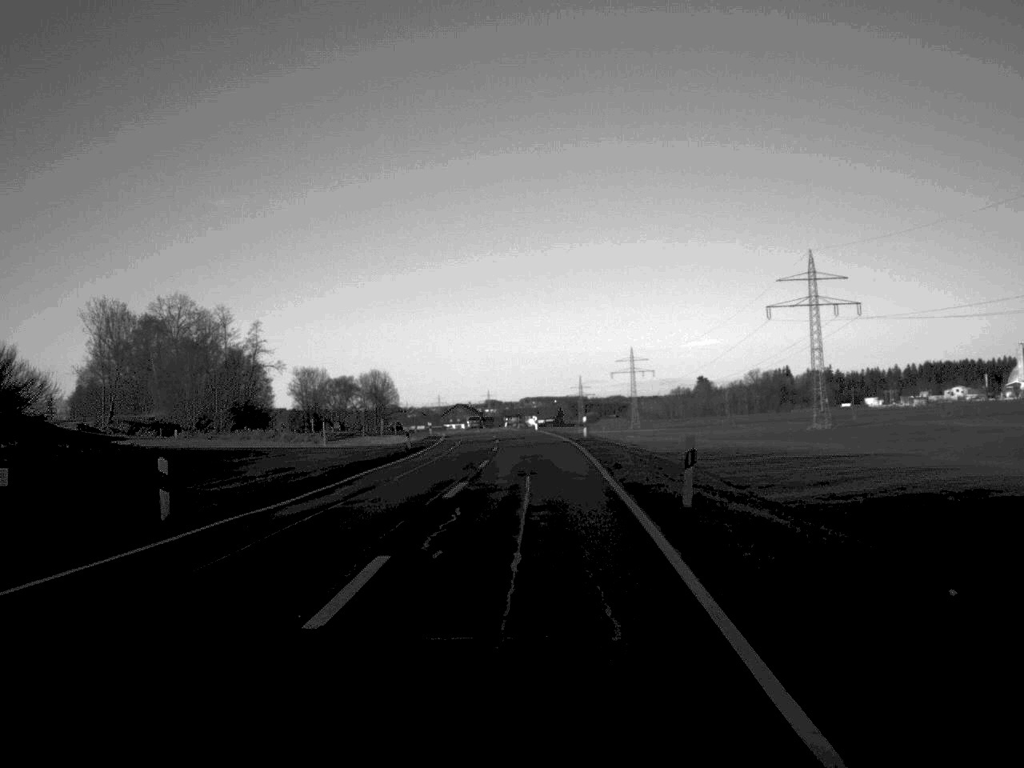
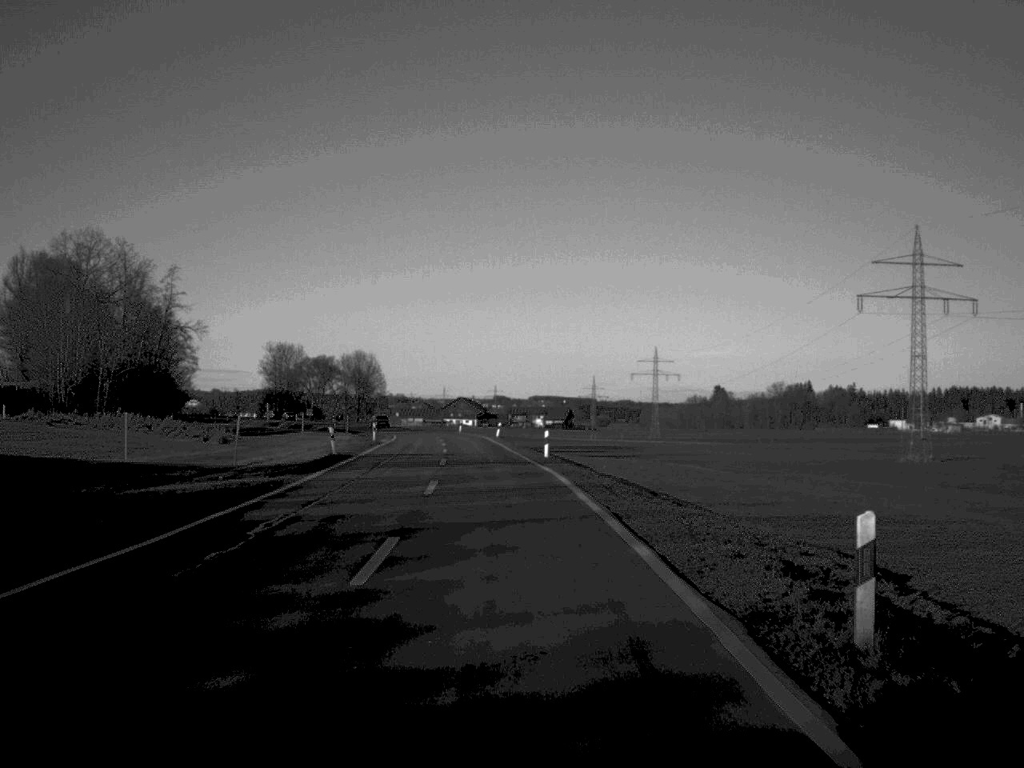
(+0.2, +44.0) m; -1°
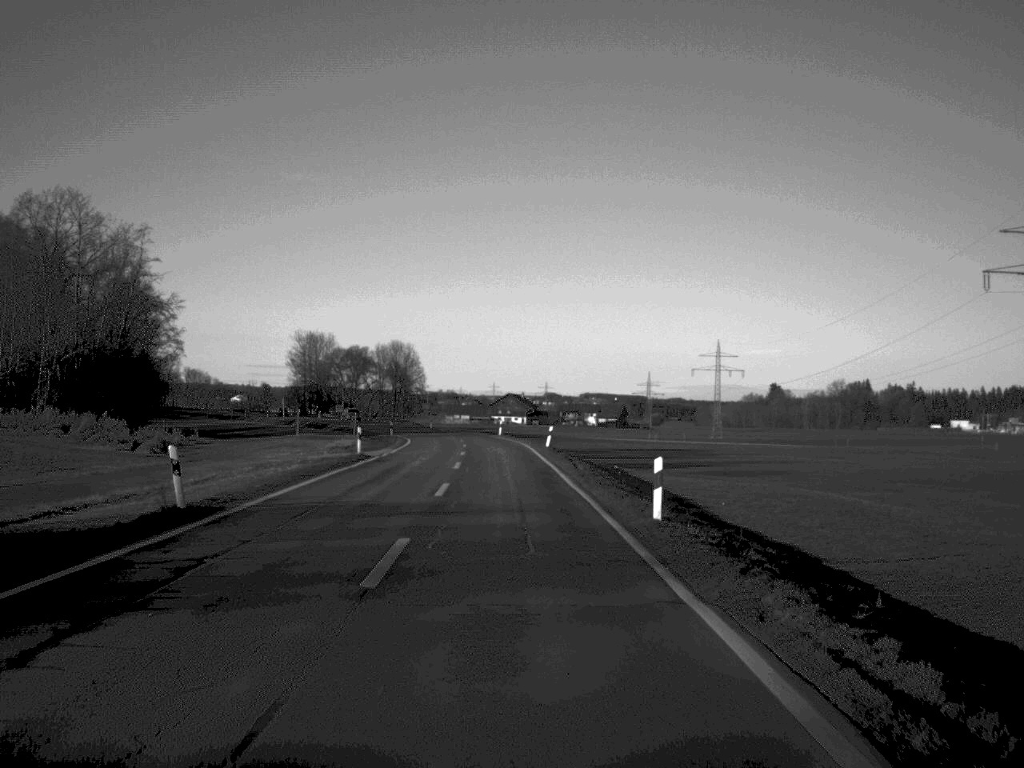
(-0.5, +24.4) m; -2°
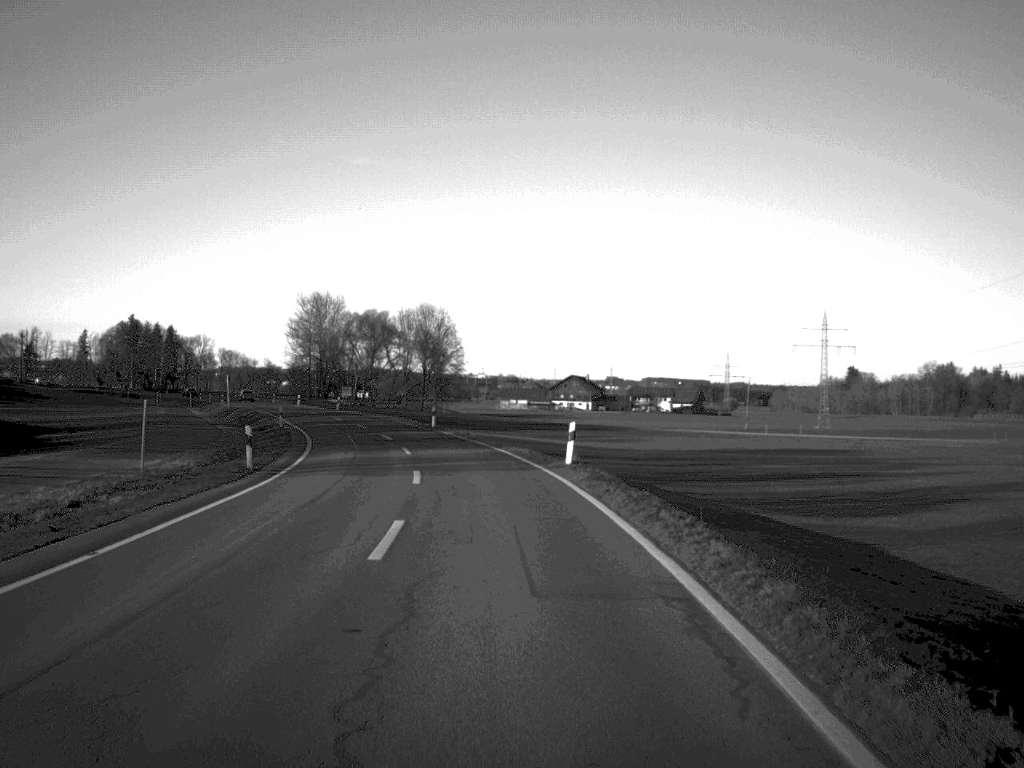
(-1.3, +57.2) m; -3°
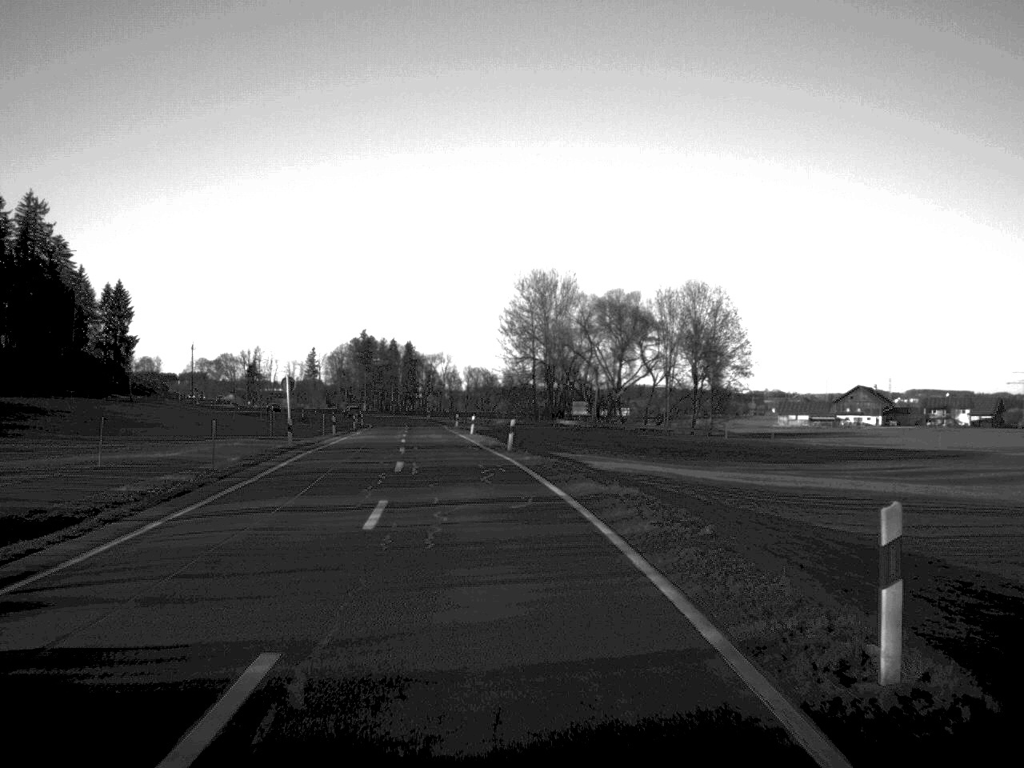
(-5.0, +55.2) m; -12°
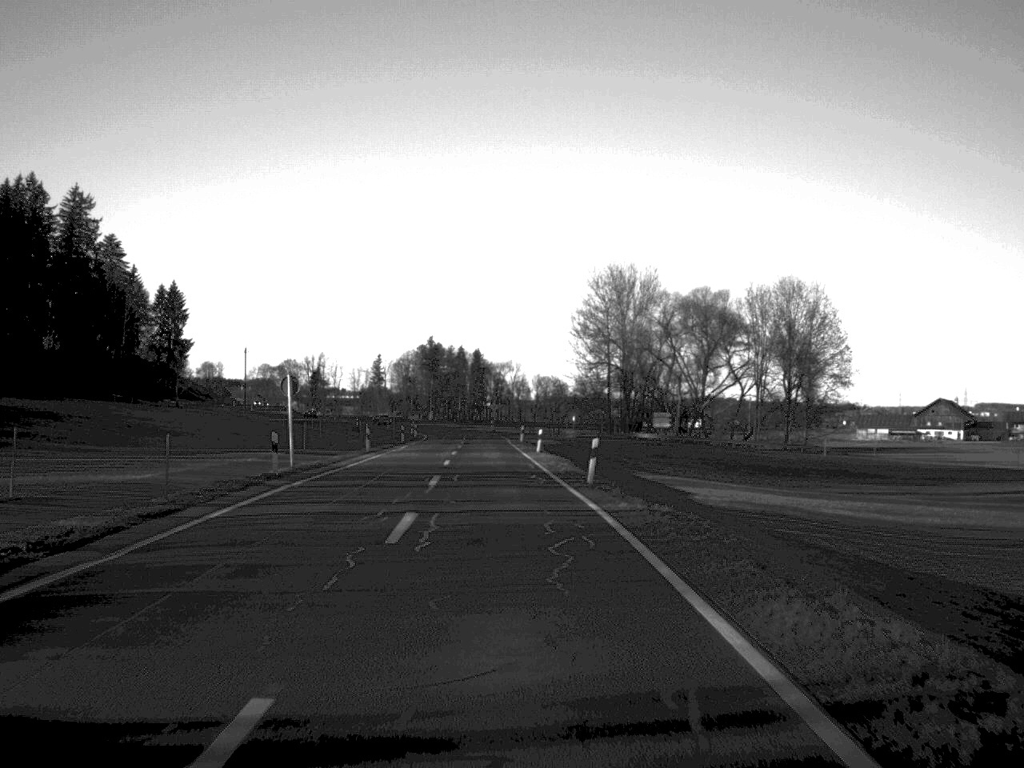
(-0.4, +12.9) m; -3°
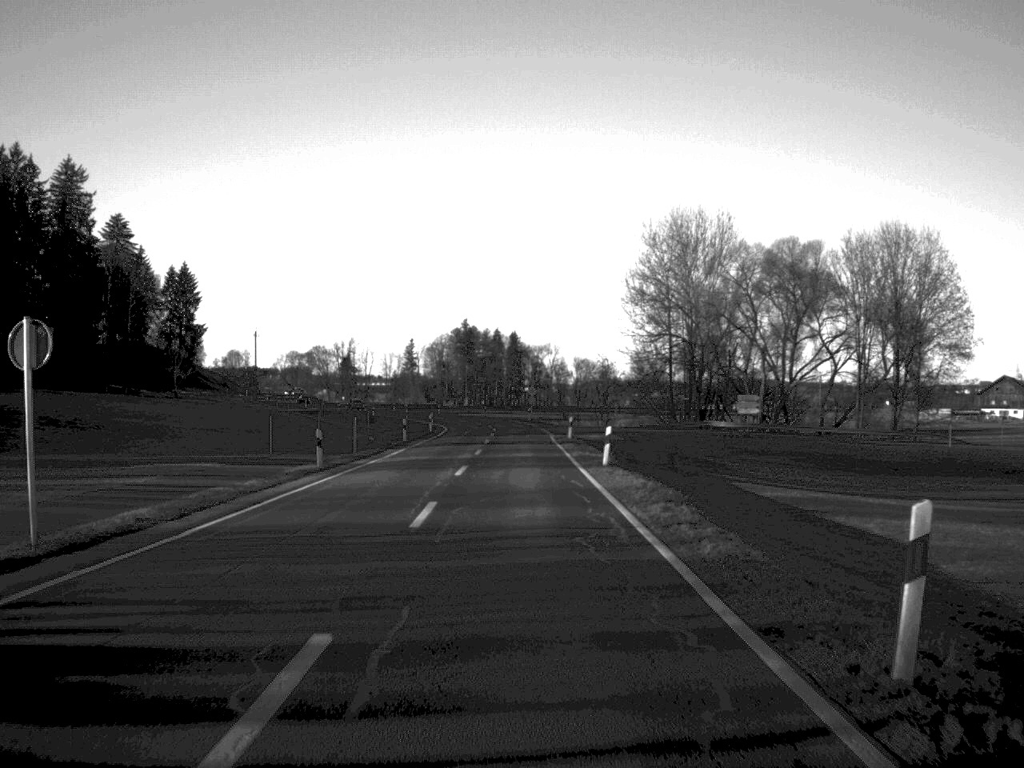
(-0.5, +22.2) m; -2°
